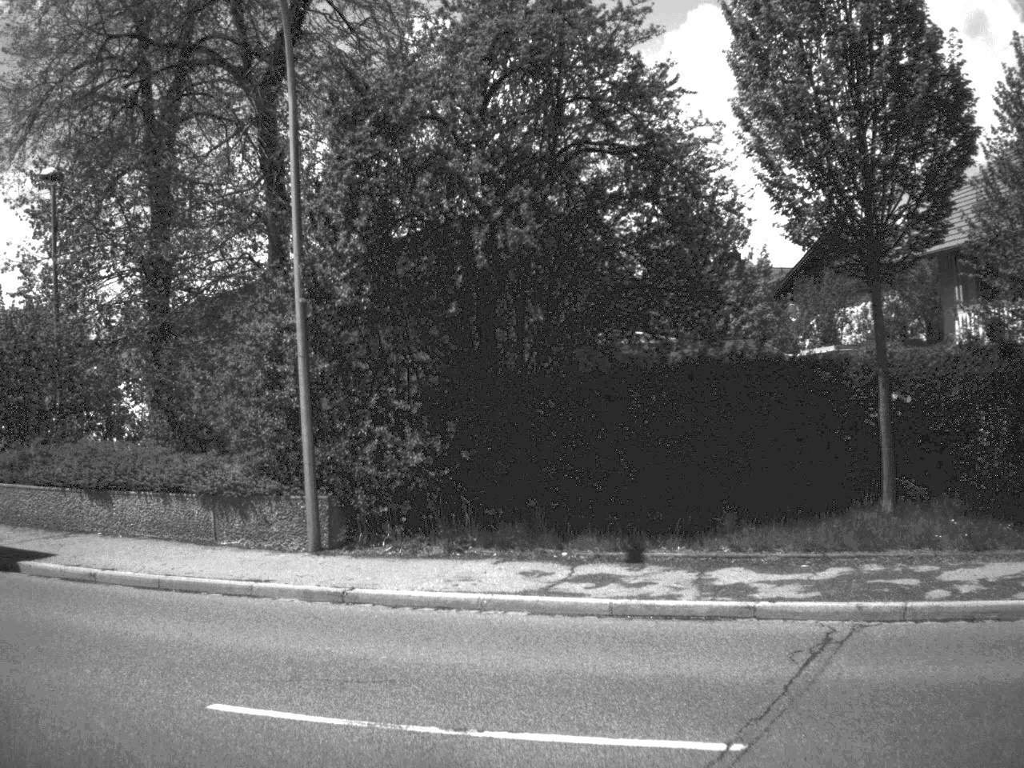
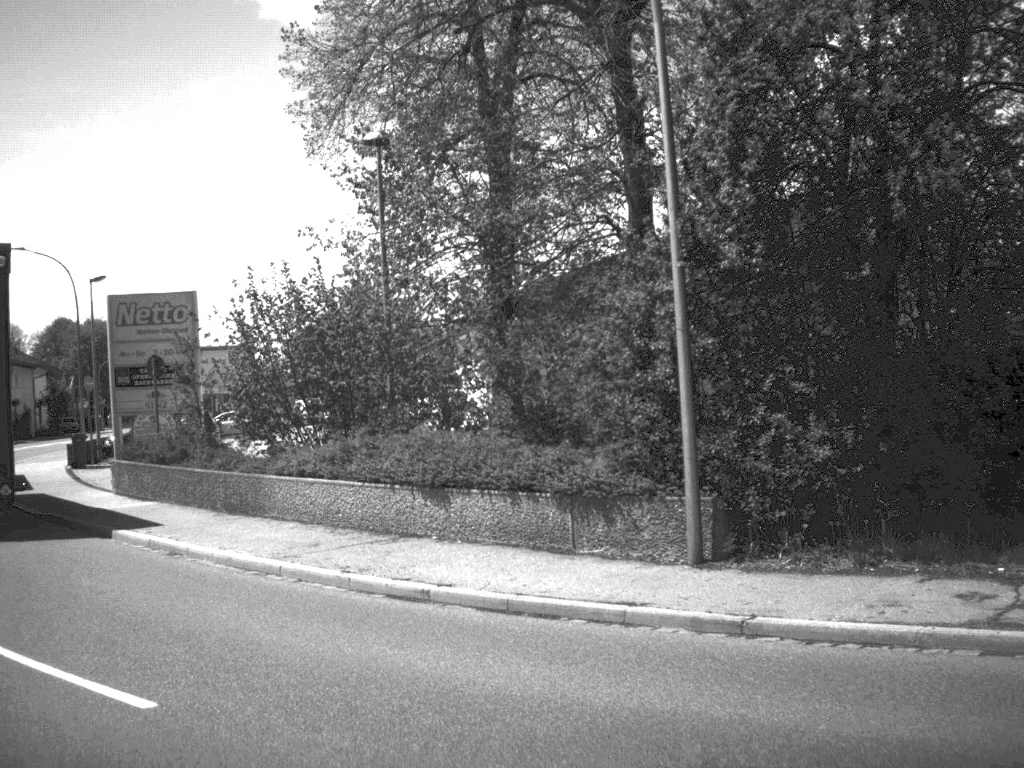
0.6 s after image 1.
(-0.3, +2.2) m; -15°
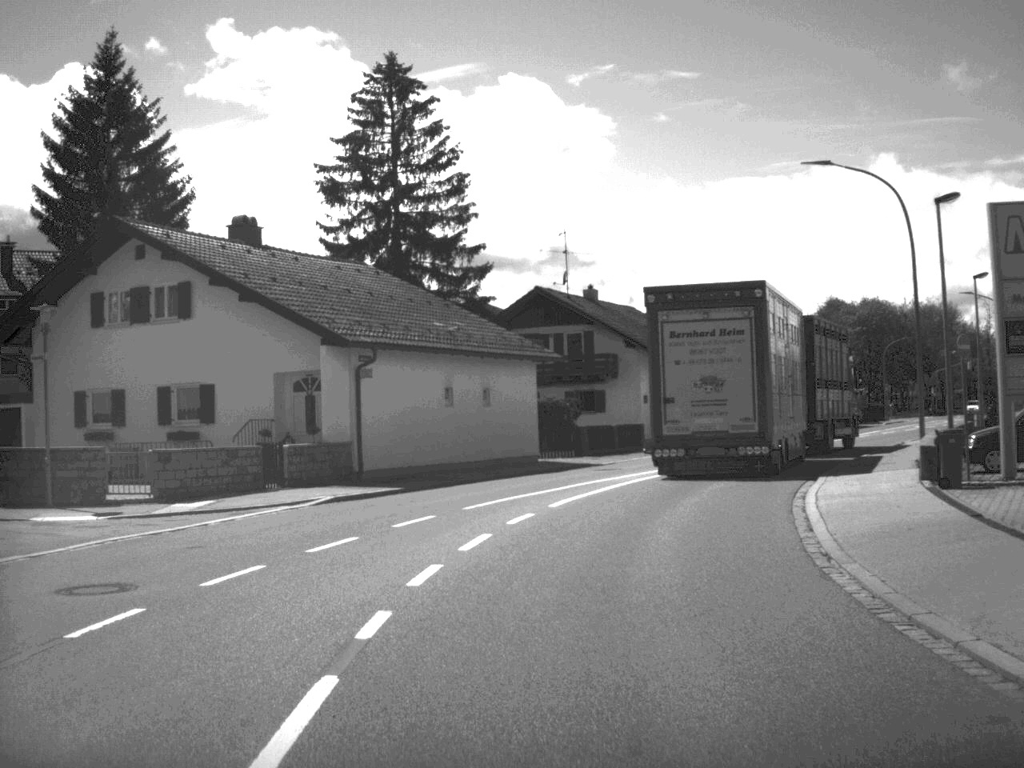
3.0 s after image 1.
(-5.4, +12.6) m; -33°
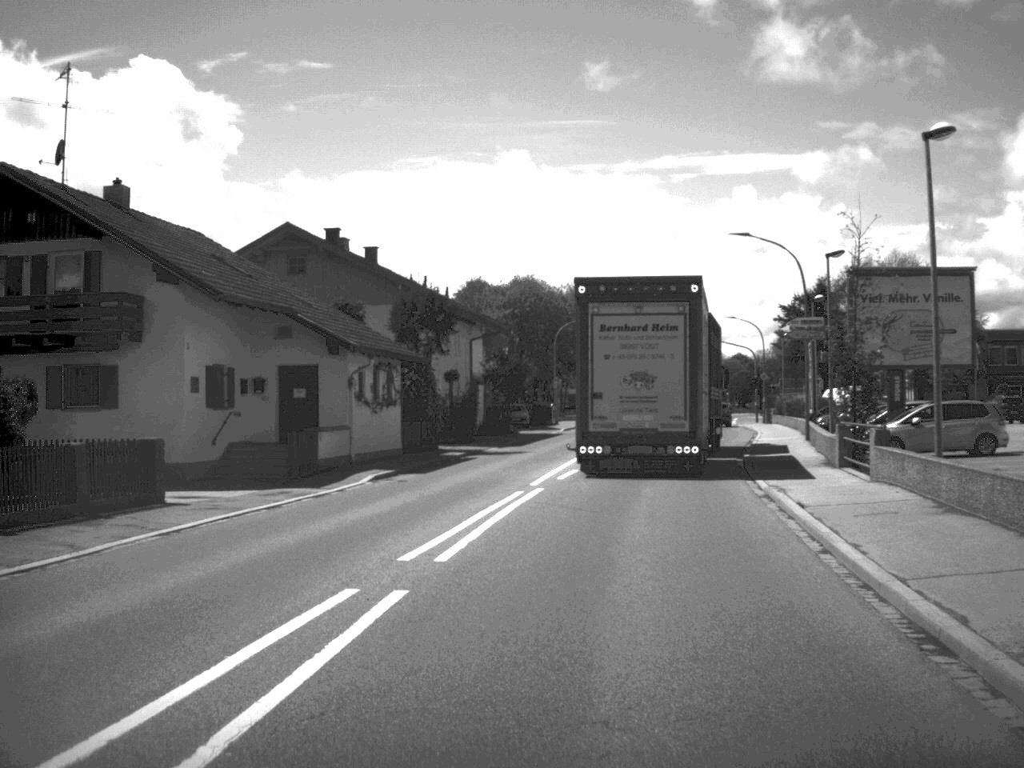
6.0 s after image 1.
(+3.5, +25.9) m; +17°
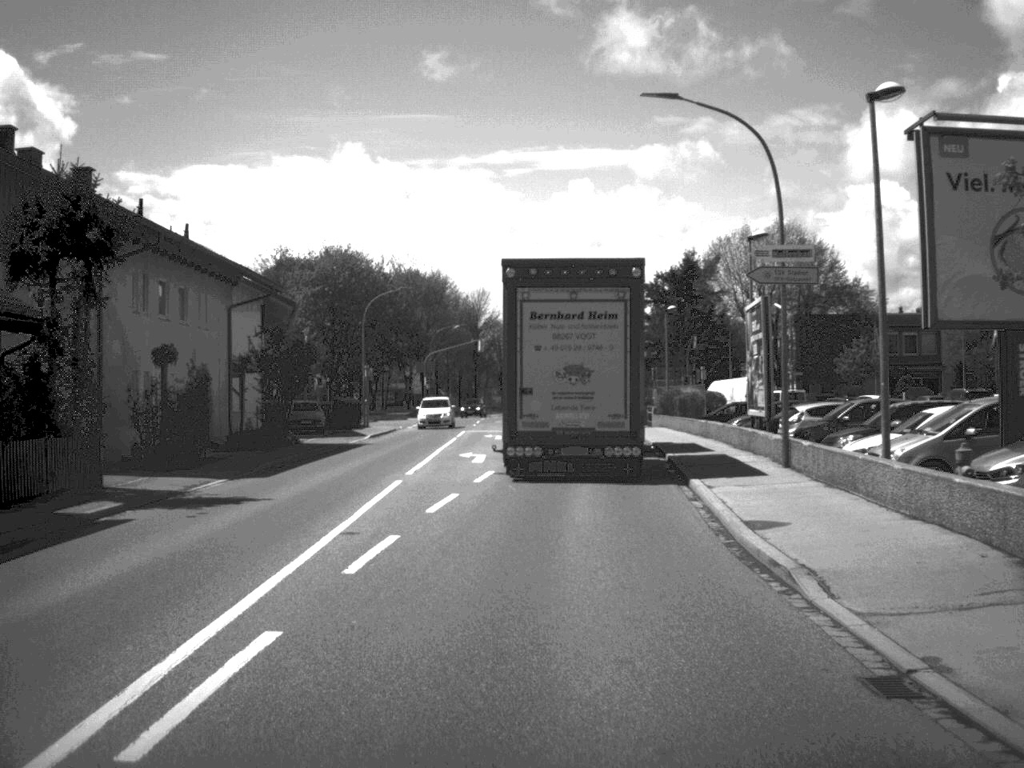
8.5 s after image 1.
(+1.4, +19.8) m; +7°
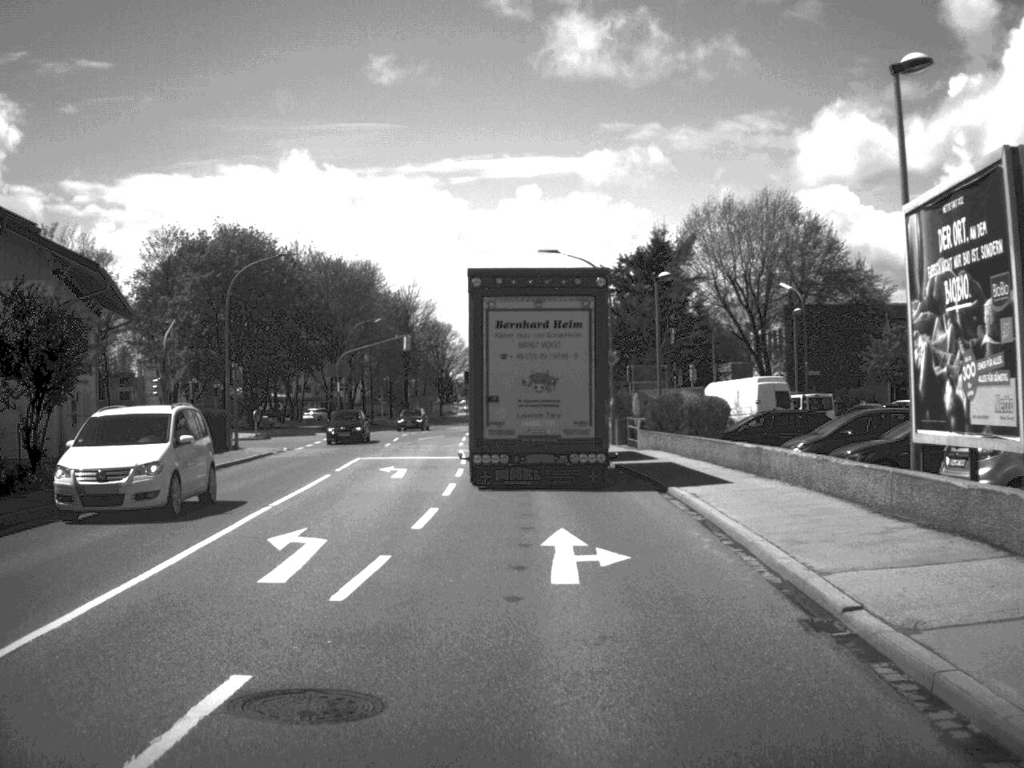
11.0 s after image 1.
(+0.5, +18.6) m; +2°
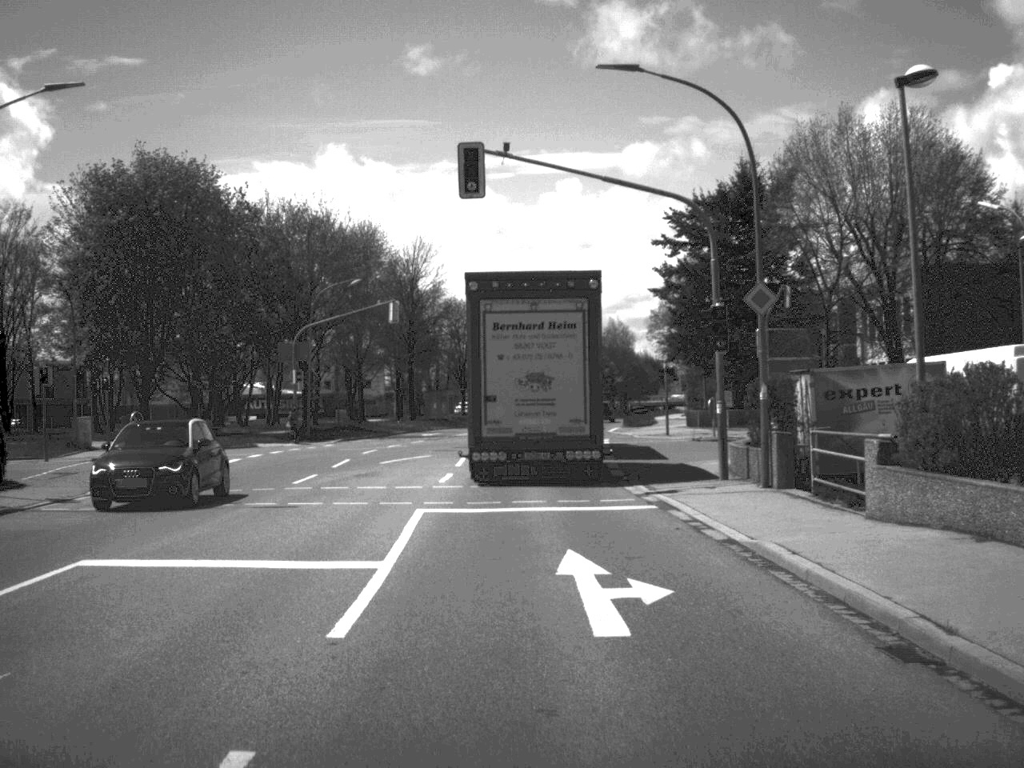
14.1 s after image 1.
(-0.2, +25.1) m; -2°
